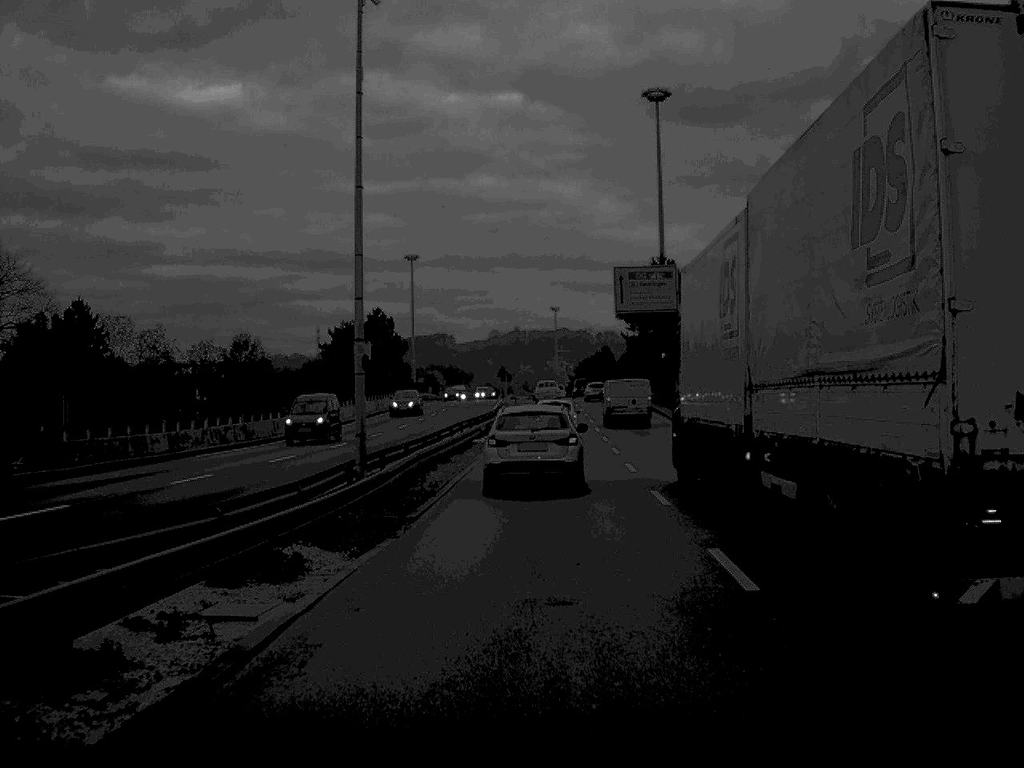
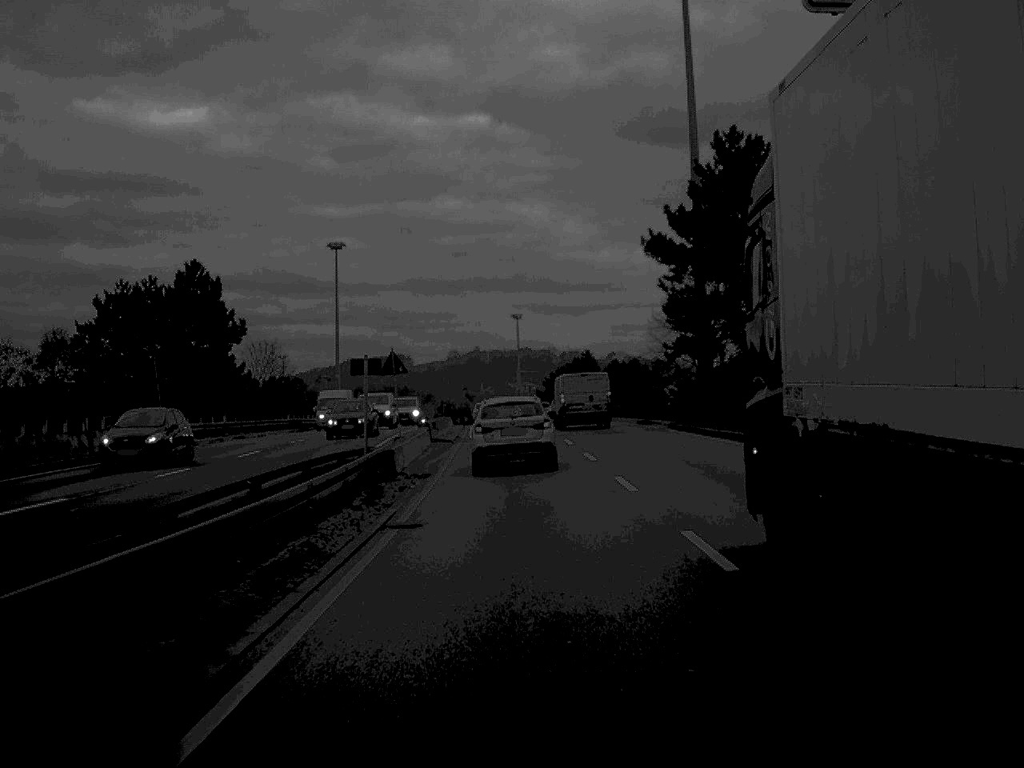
(+1.1, +53.3) m; +2°
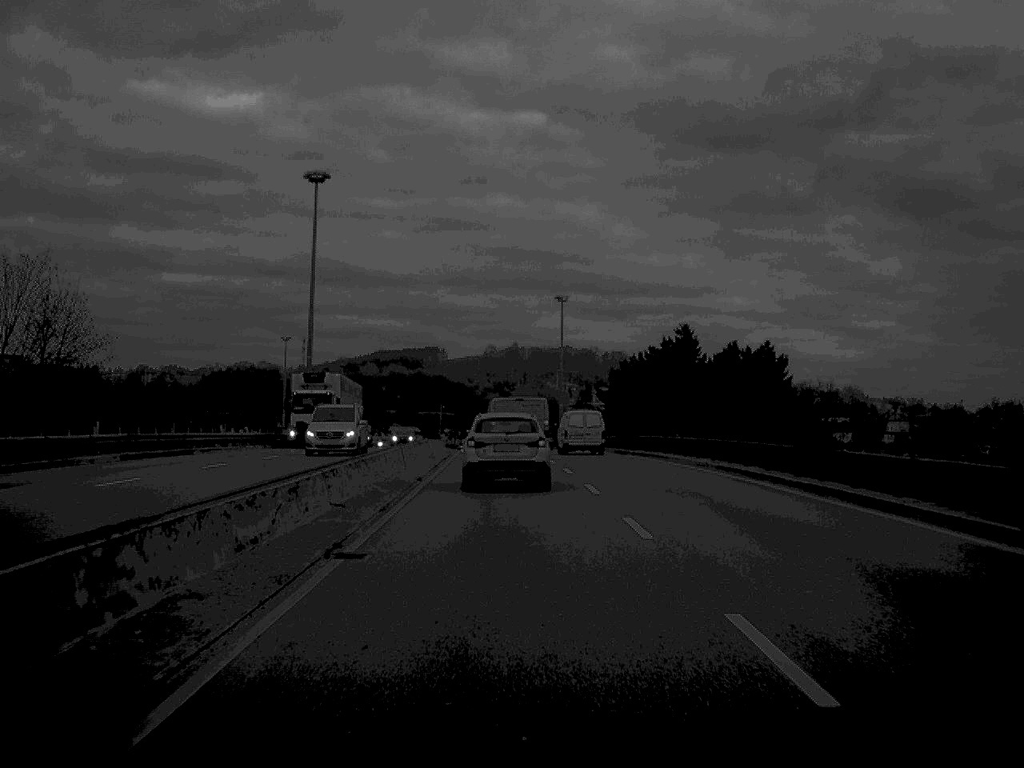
(-0.9, +57.9) m; -2°
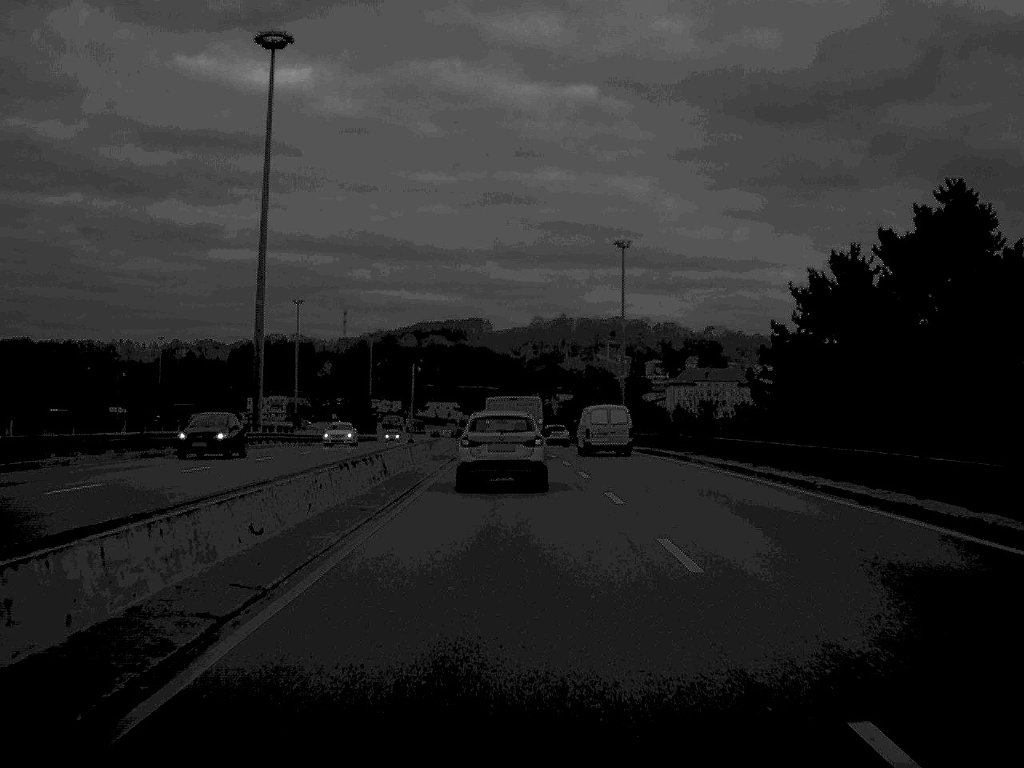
(-0.8, +47.9) m; -2°
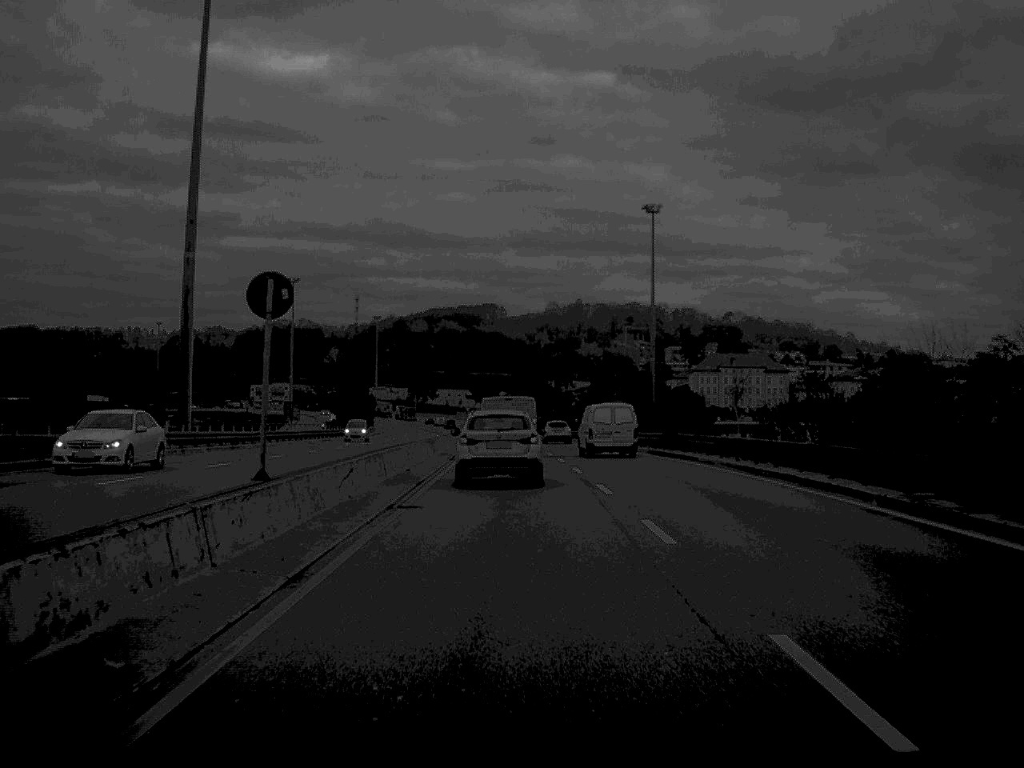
(-0.2, +24.3) m; -1°
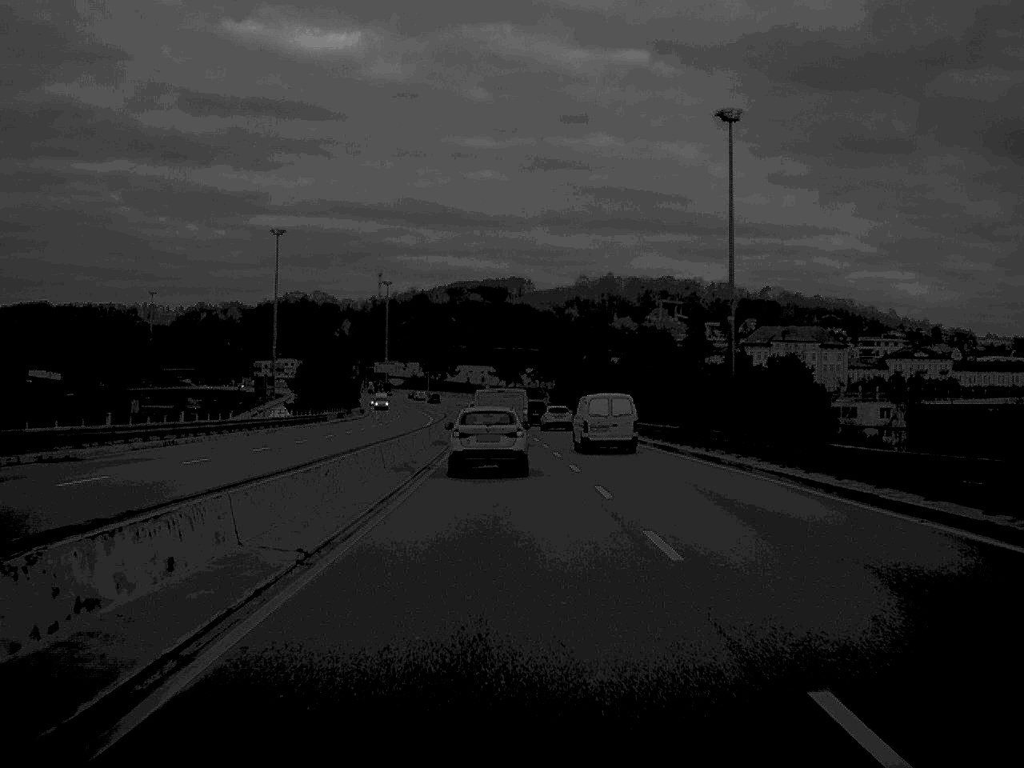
(-0.5, +46.3) m; -1°
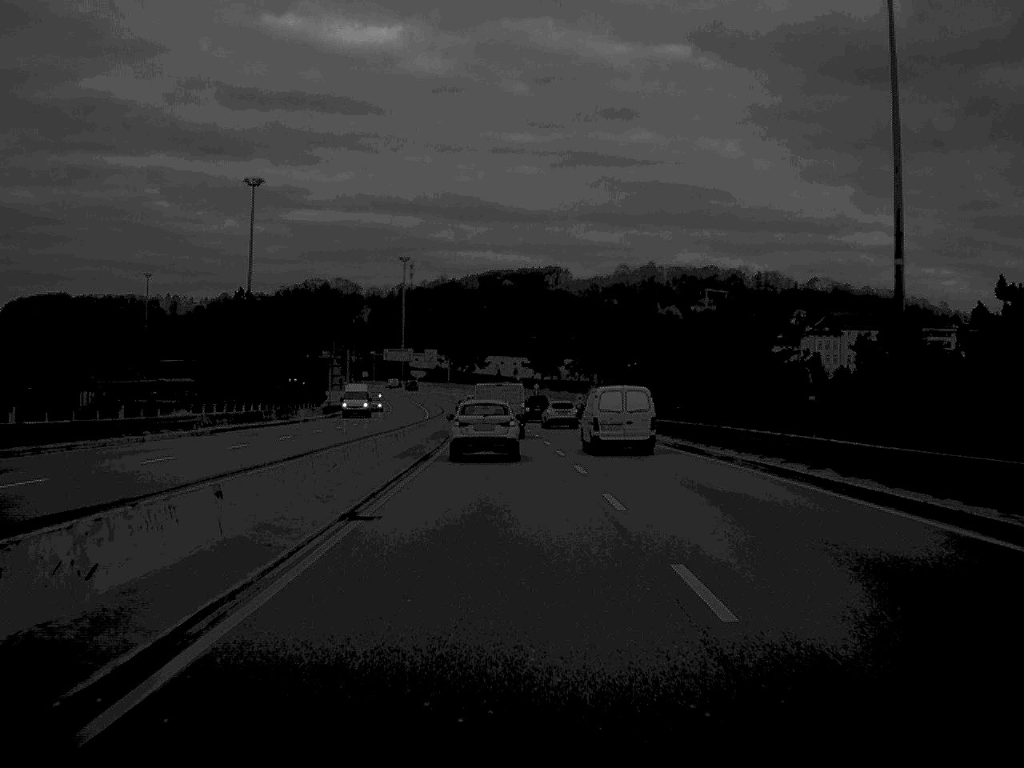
(-0.6, +48.0) m; -2°
